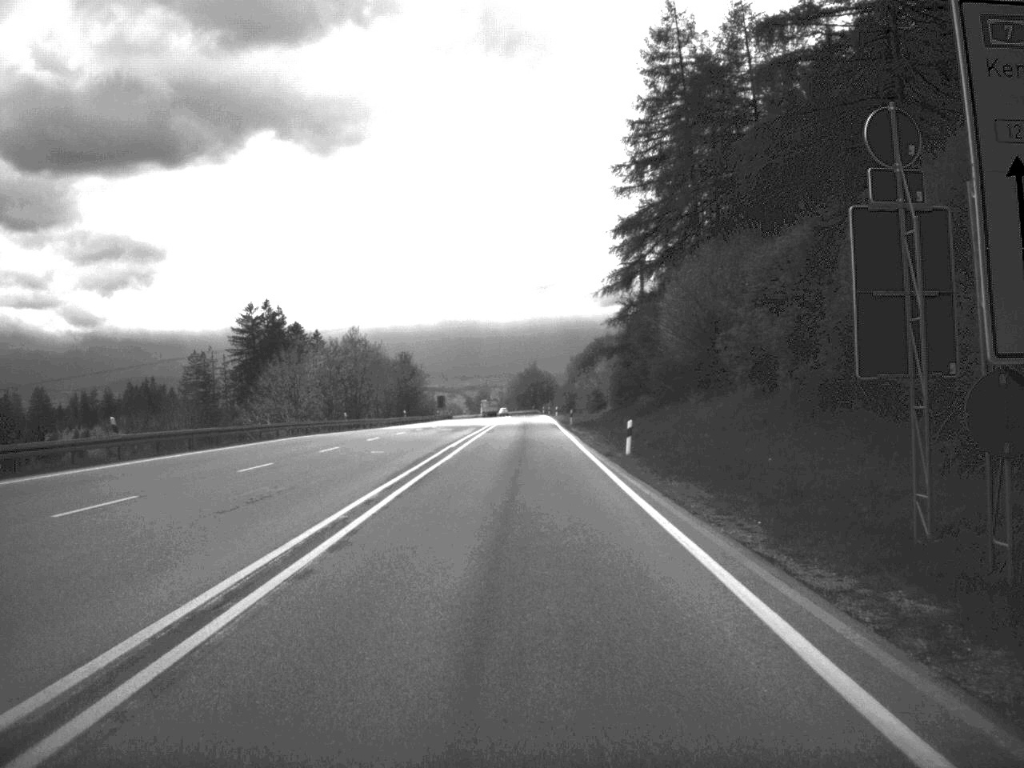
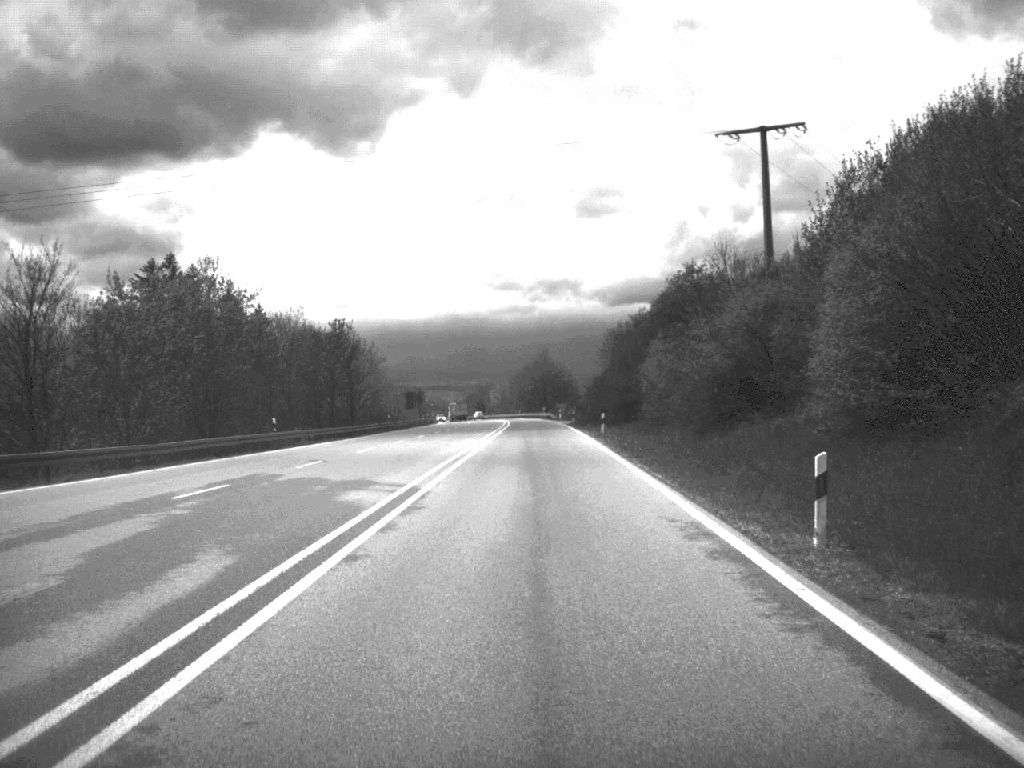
(-0.3, +65.8) m; -1°
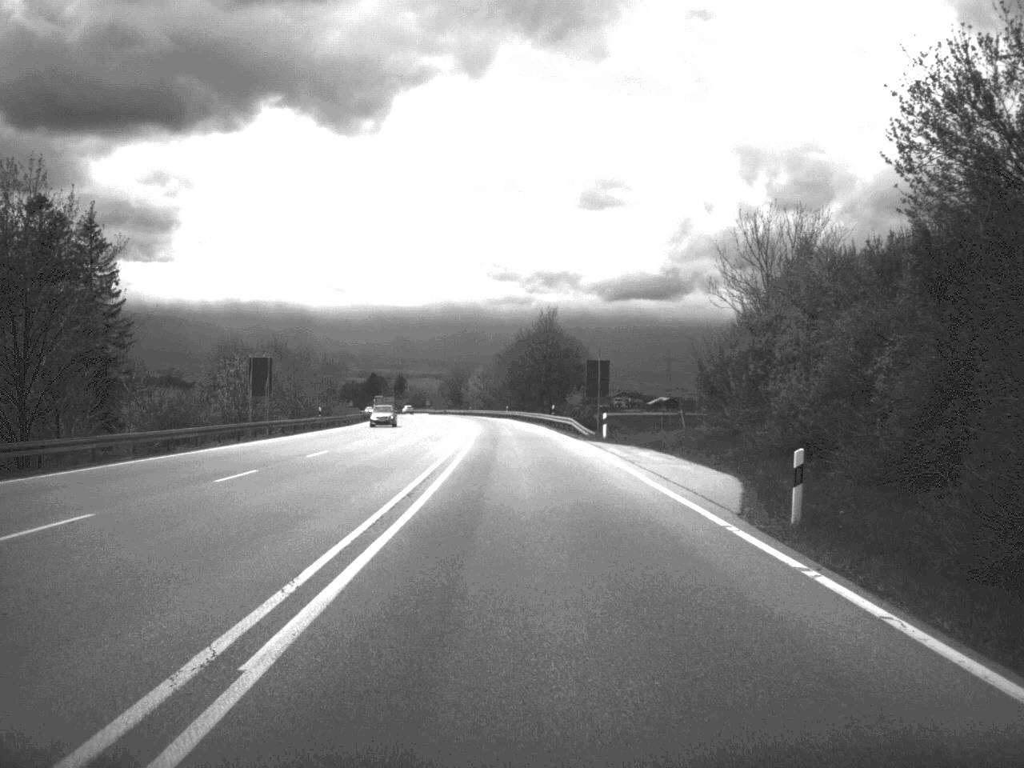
(-0.1, +79.7) m; 0°
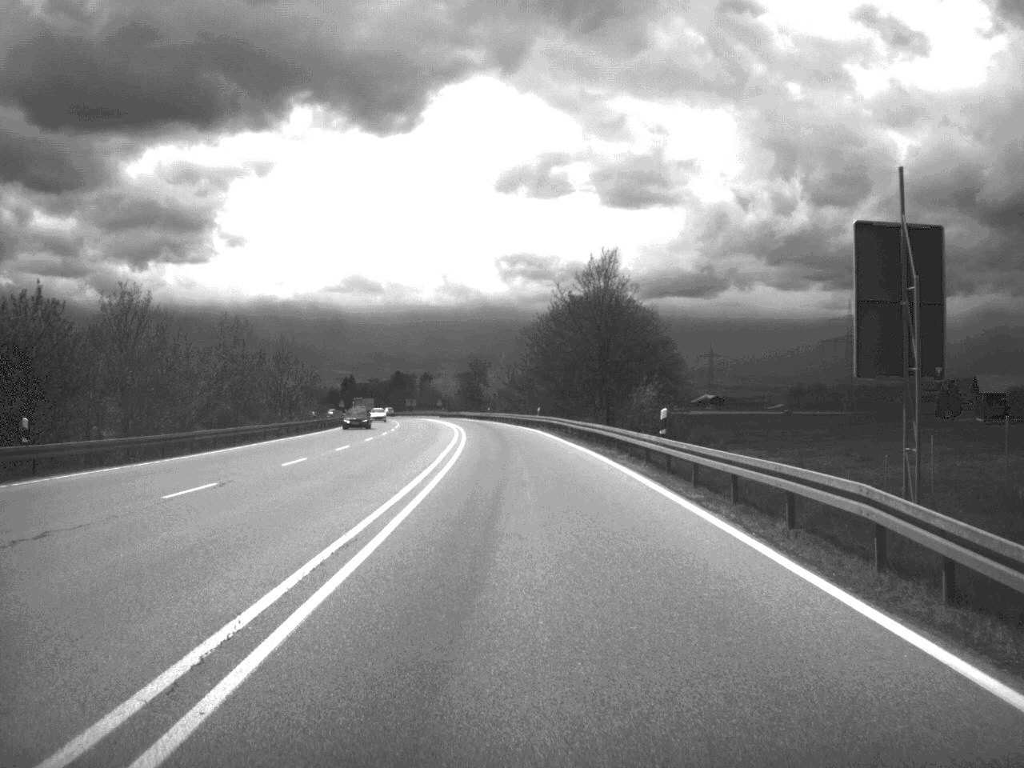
(-0.6, +51.0) m; -2°
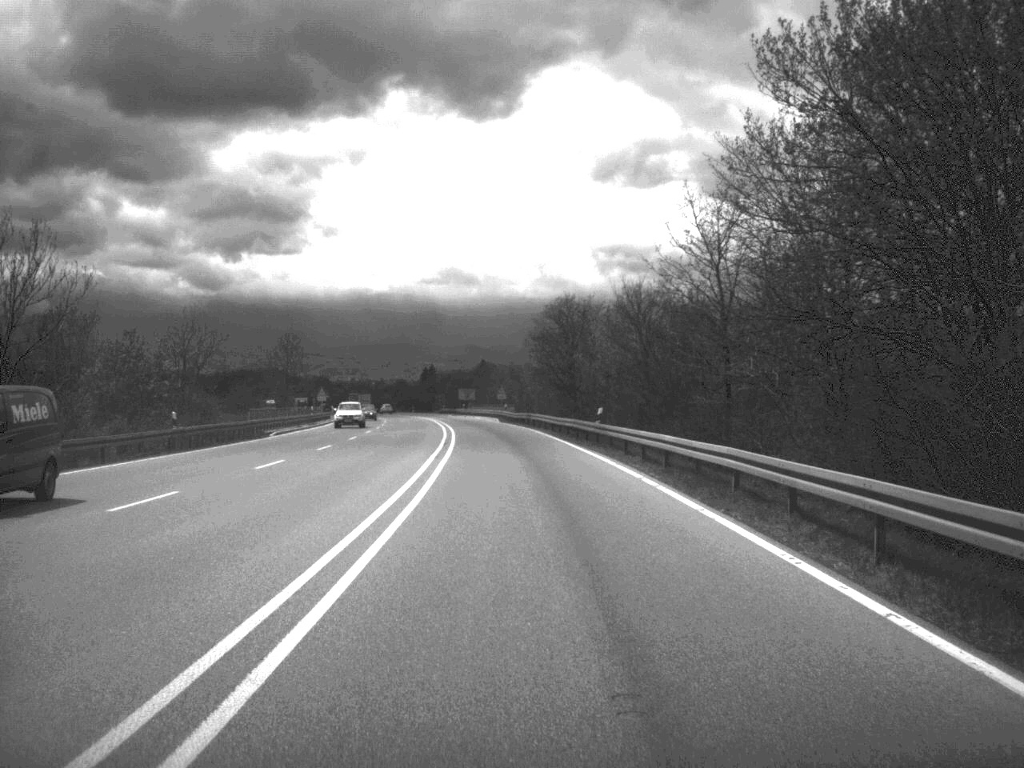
(-3.2, +86.1) m; -5°
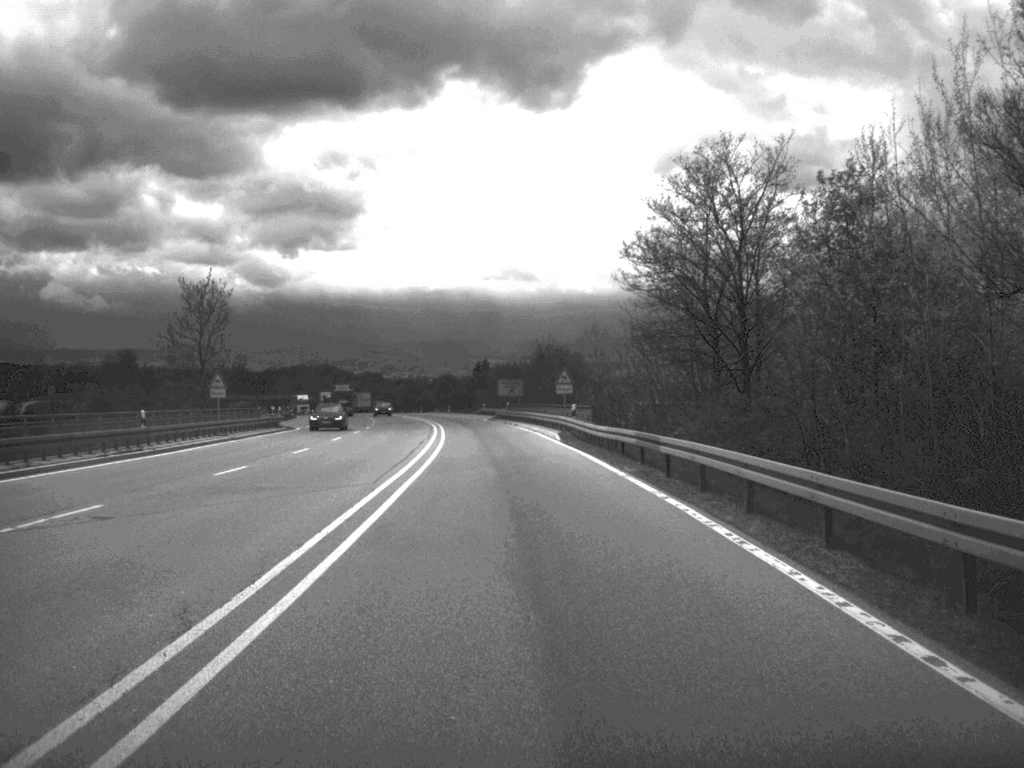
(-1.2, +50.3) m; -3°
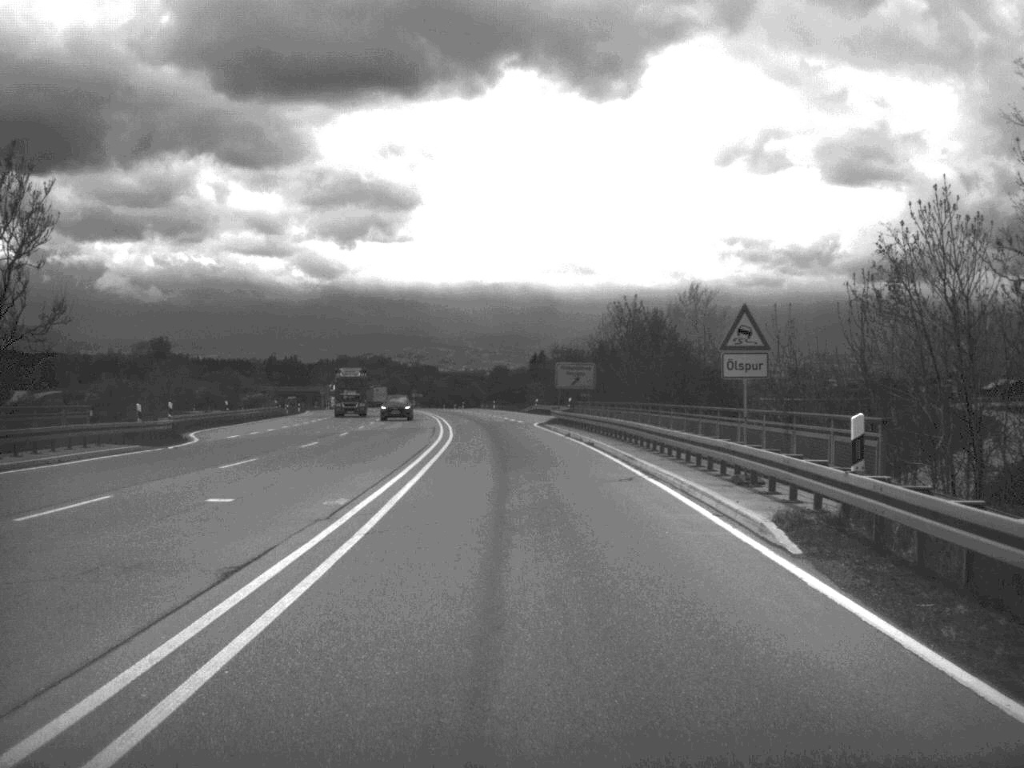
(-0.8, +35.9) m; -3°
